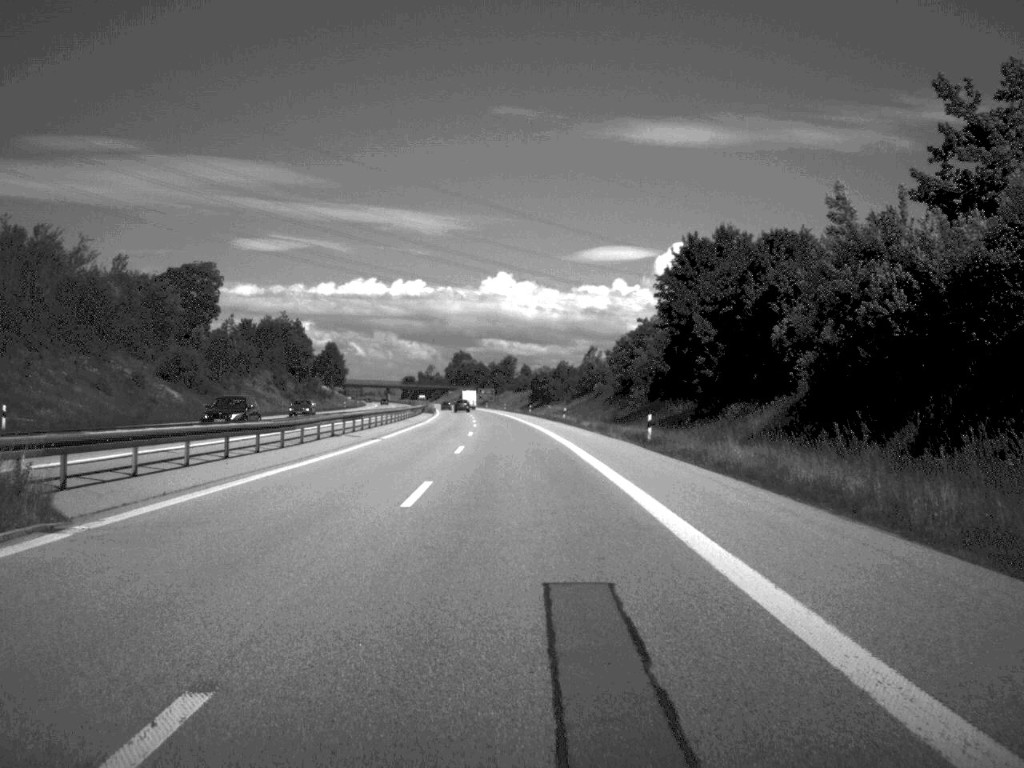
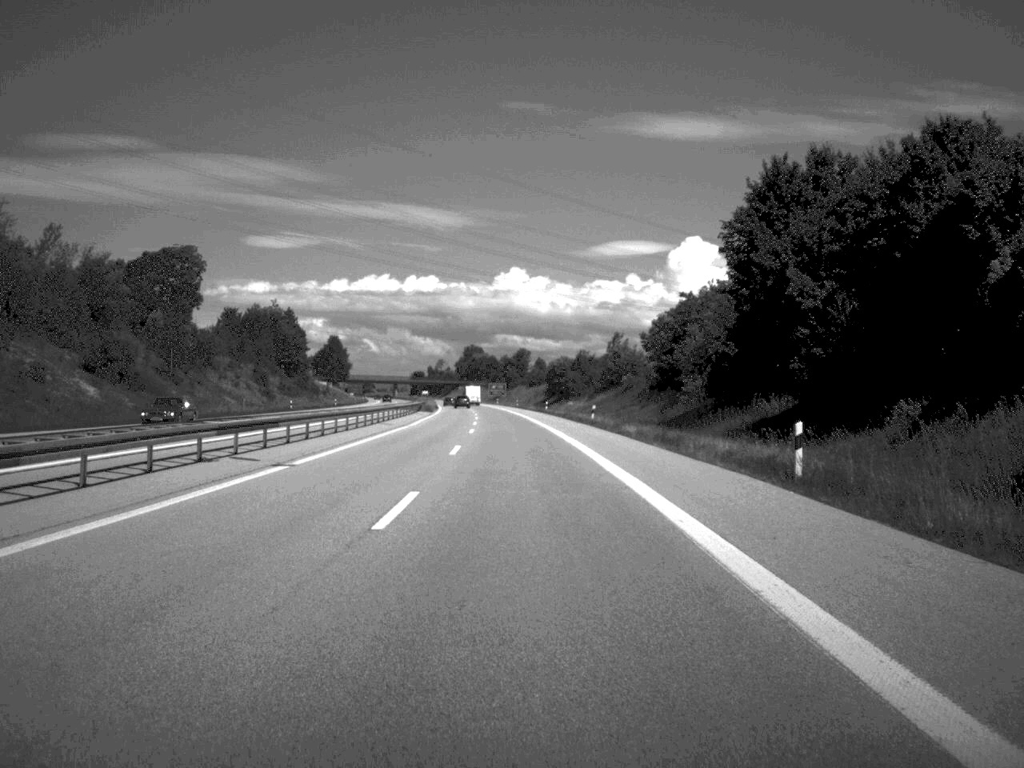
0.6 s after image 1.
(-0.1, +22.8) m; -1°
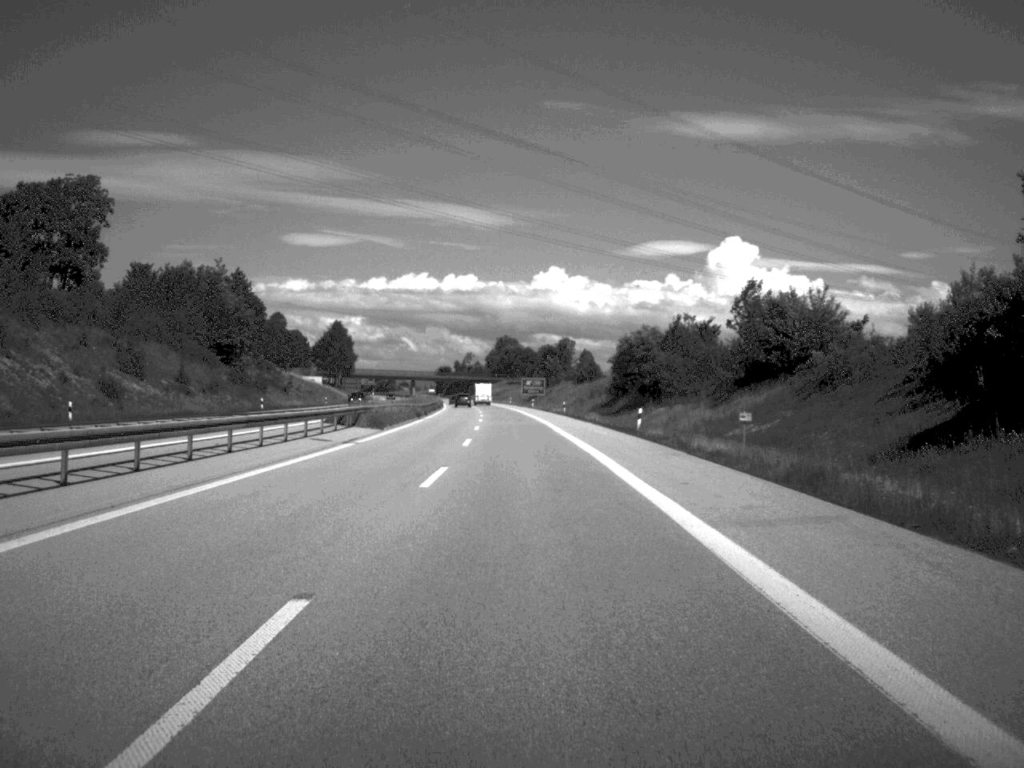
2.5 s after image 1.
(-1.2, +68.2) m; -2°
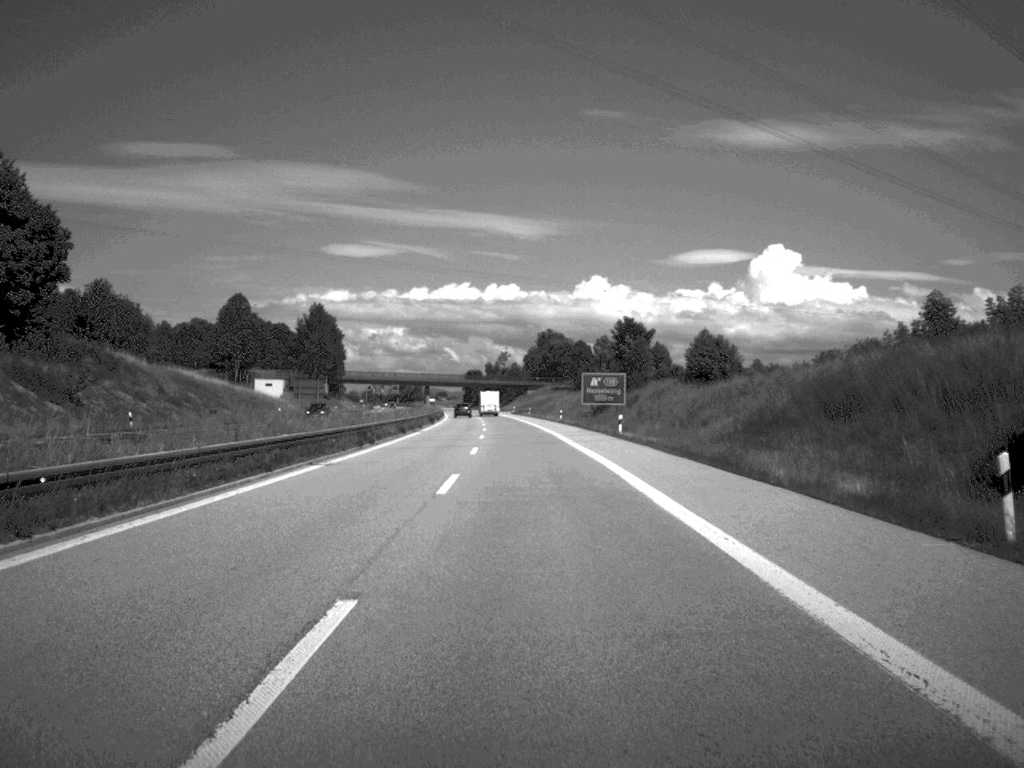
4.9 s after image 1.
(-1.7, +87.9) m; -2°
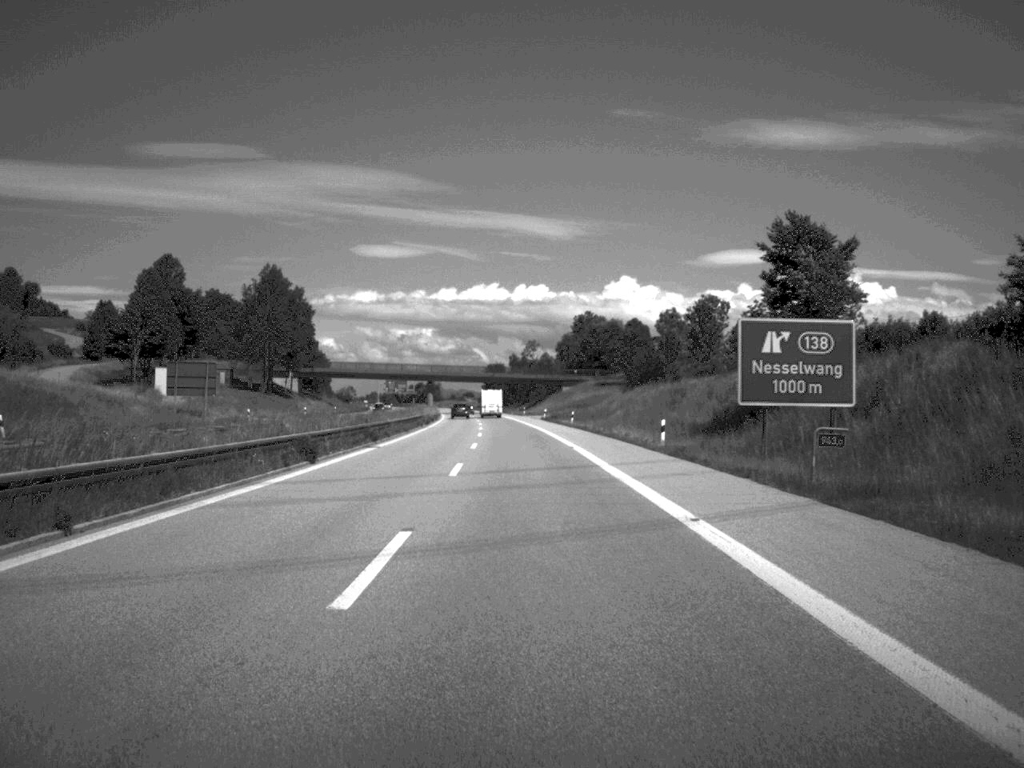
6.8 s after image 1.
(-0.8, +65.5) m; -1°
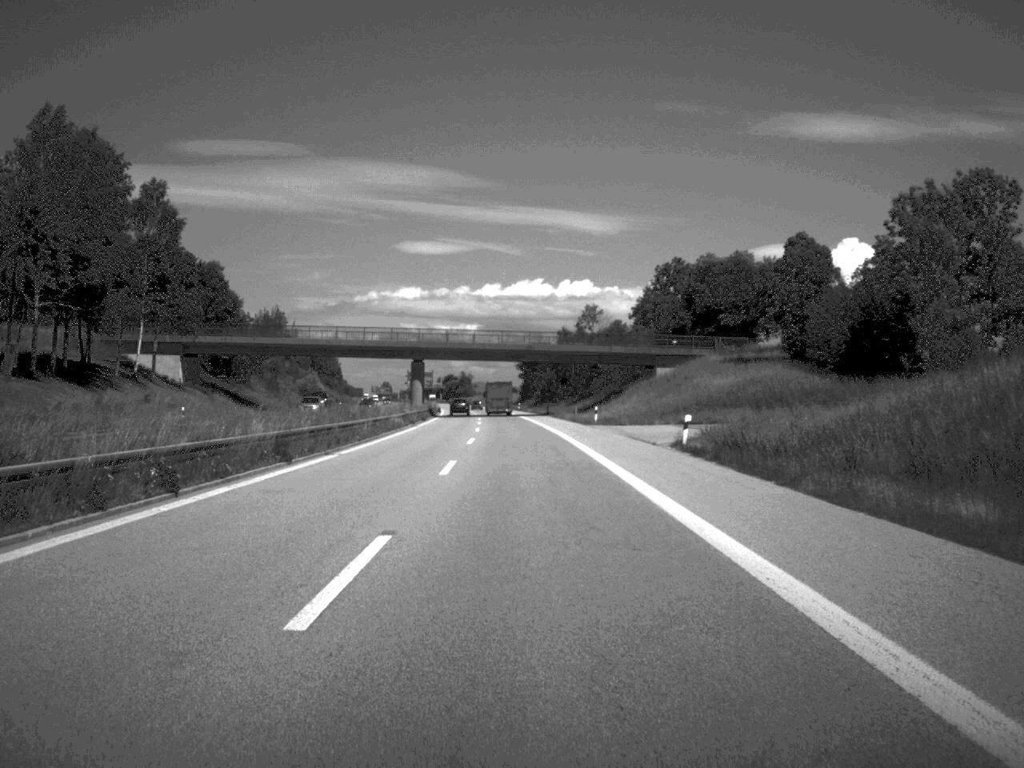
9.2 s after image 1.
(-1.7, +89.9) m; -2°
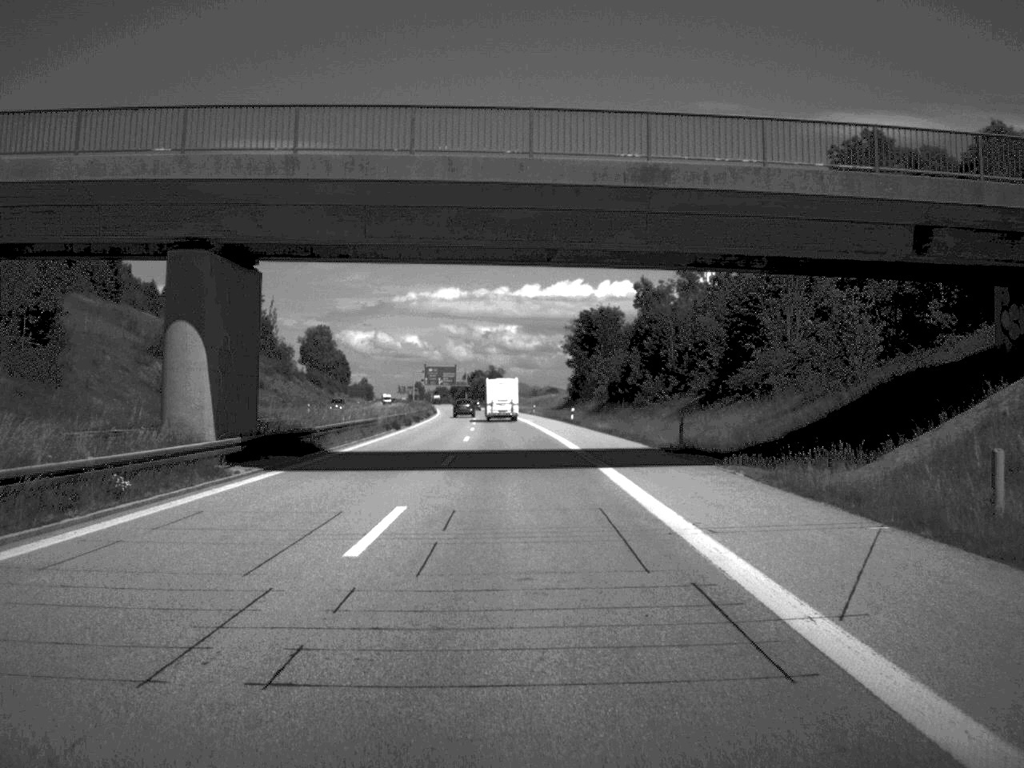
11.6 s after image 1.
(-1.4, +84.5) m; -2°
